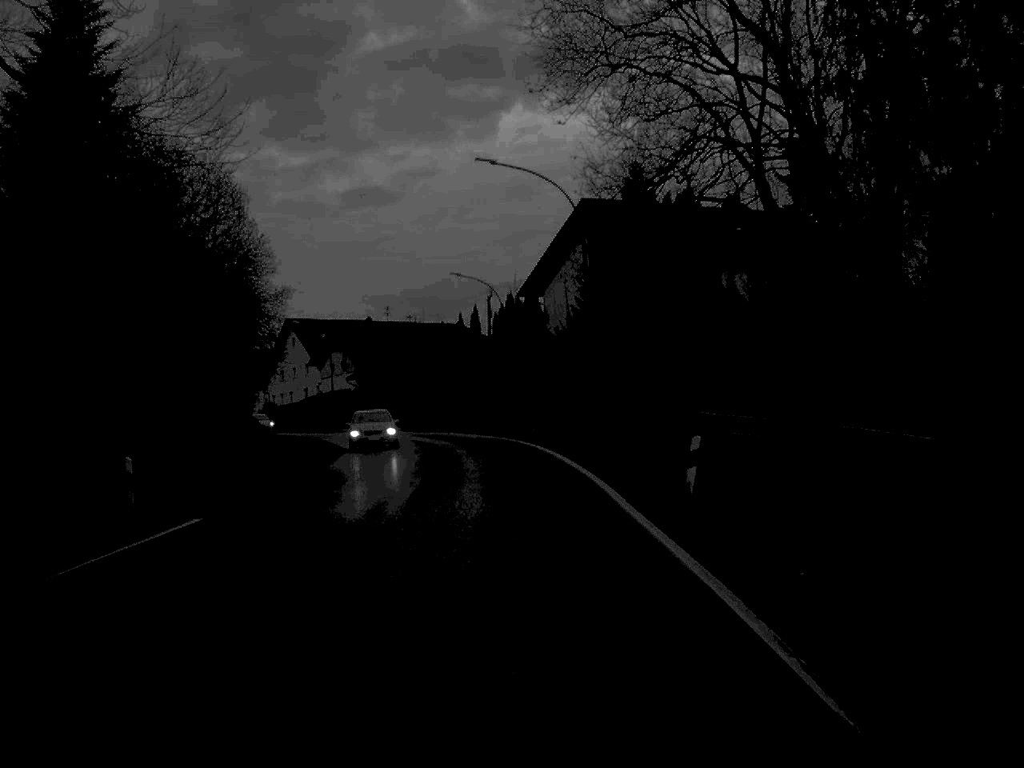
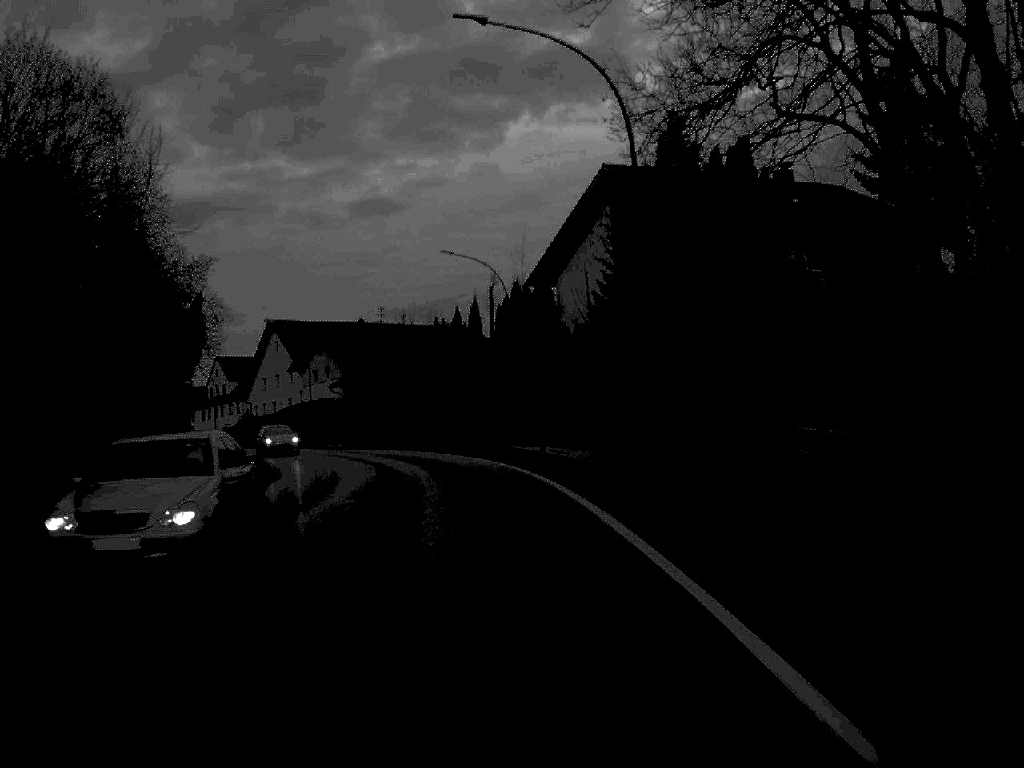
(0.0, +14.5) m; 0°
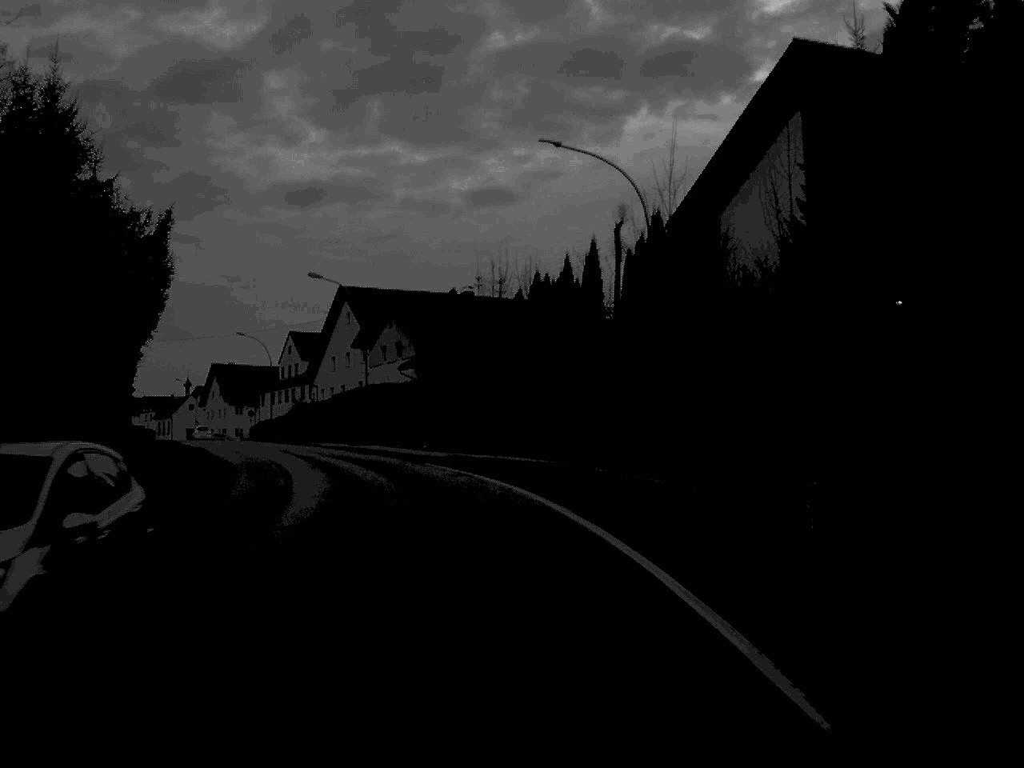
(-0.8, +22.9) m; -5°
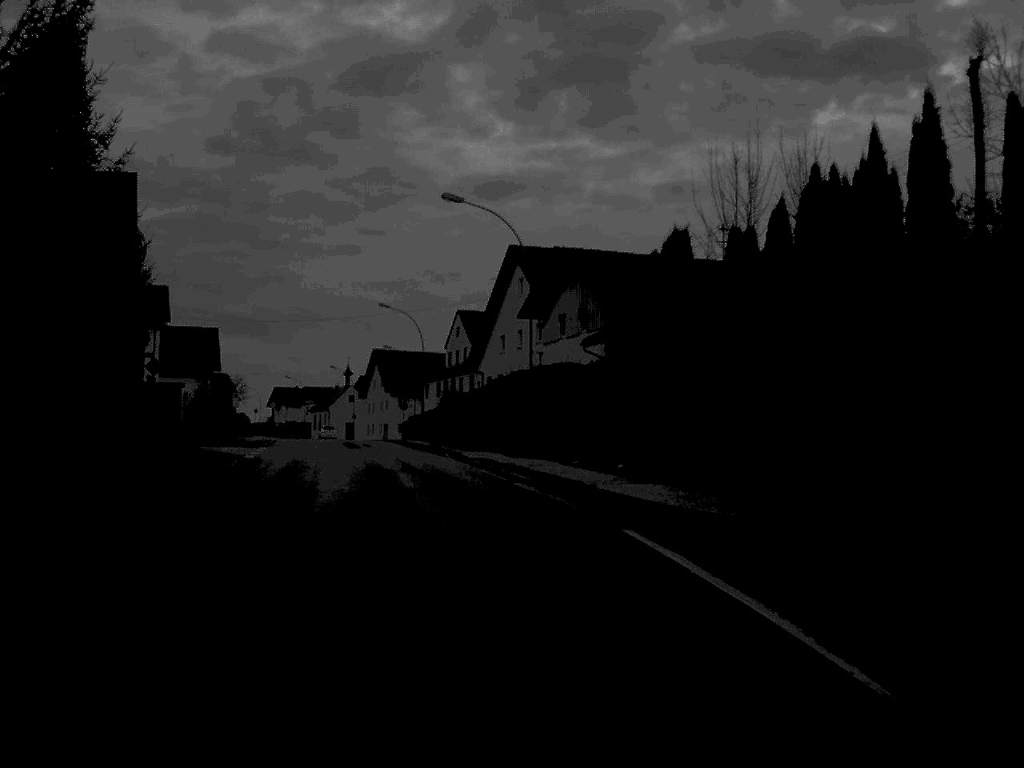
(-1.6, +22.6) m; -8°
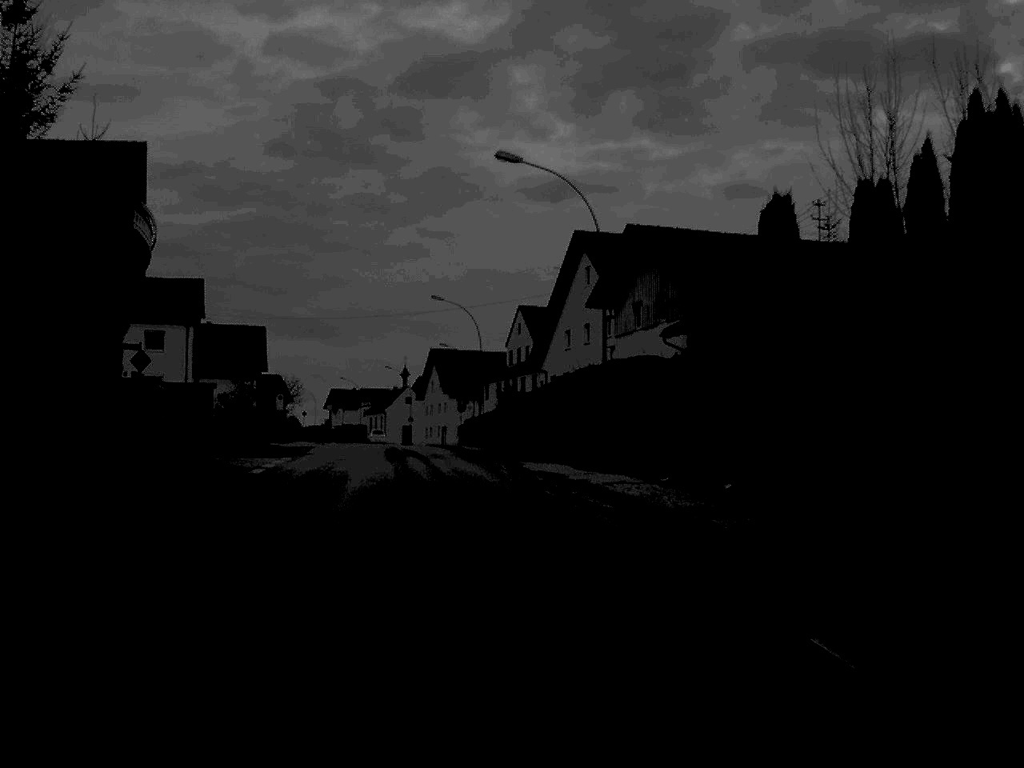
(-0.2, +7.4) m; -3°
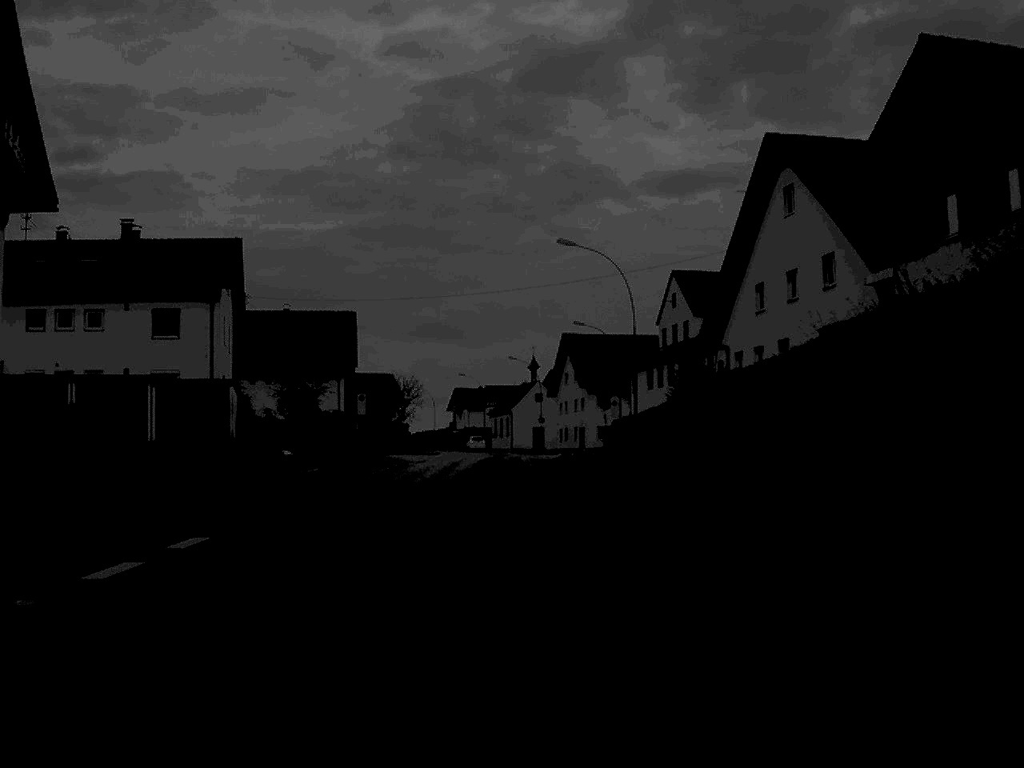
(-1.5, +24.5) m; -6°
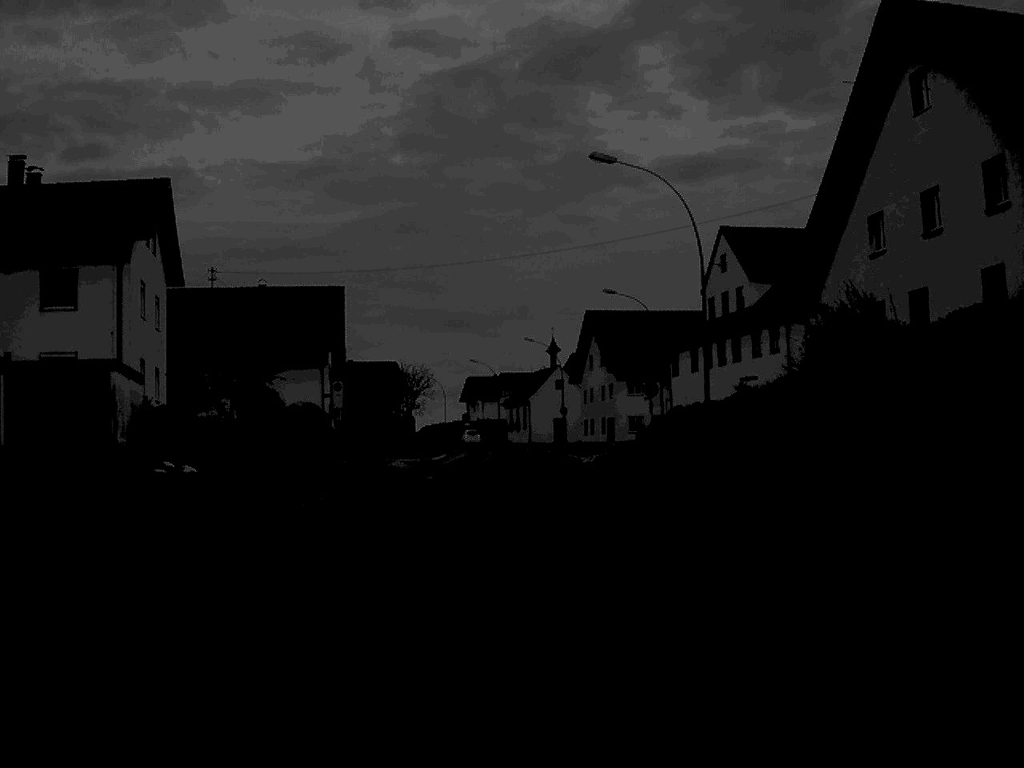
(-0.2, +15.5) m; -1°
